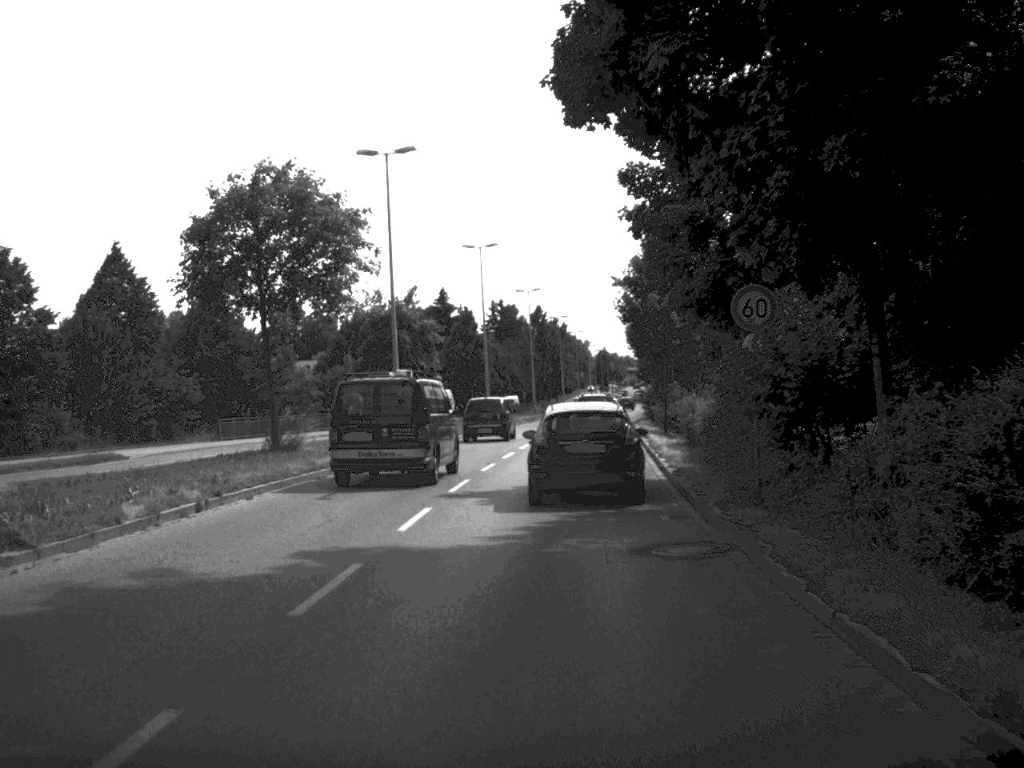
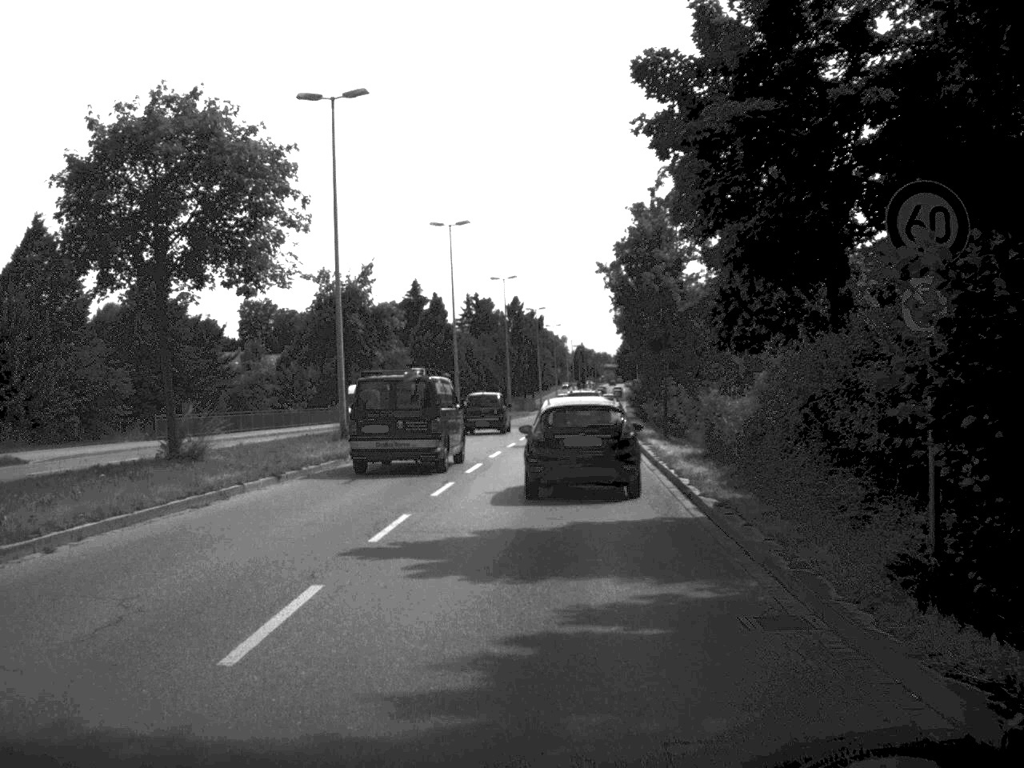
(+0.1, +7.8) m; +1°
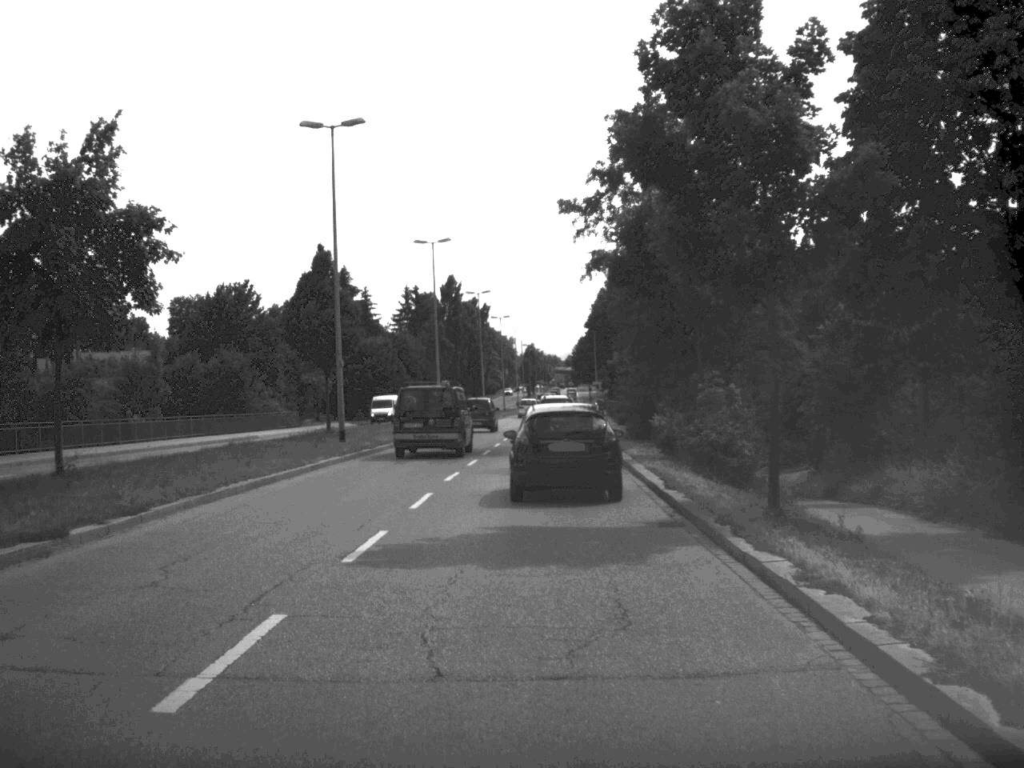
(+0.6, +24.6) m; +2°
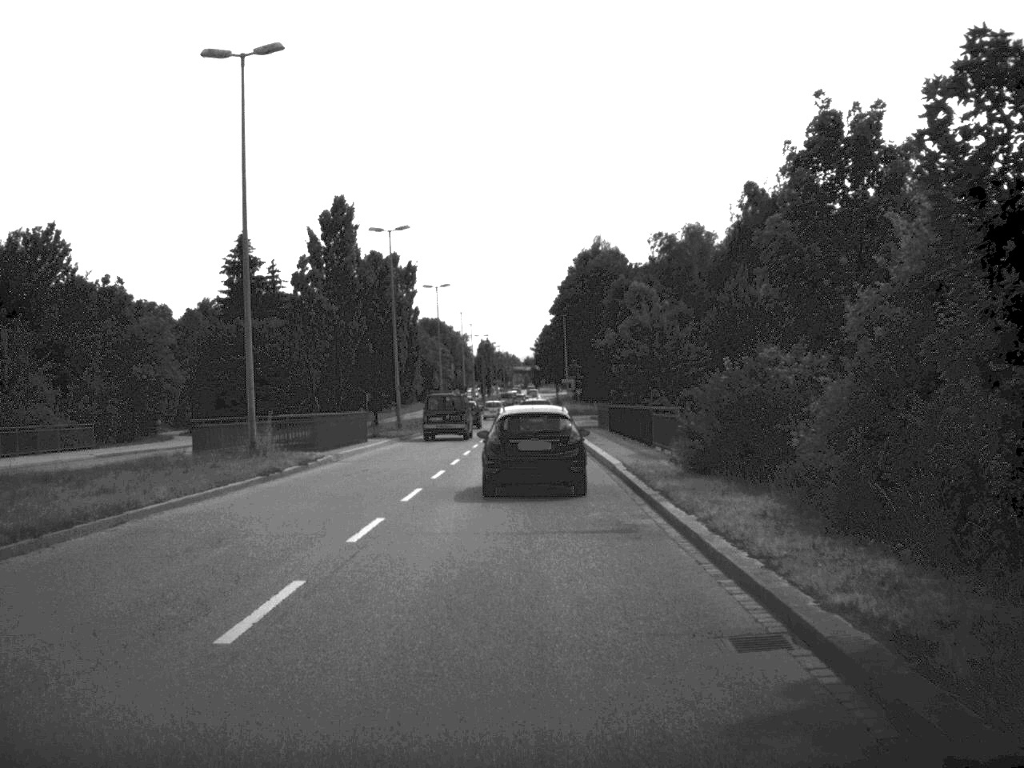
(+0.8, +39.4) m; +2°
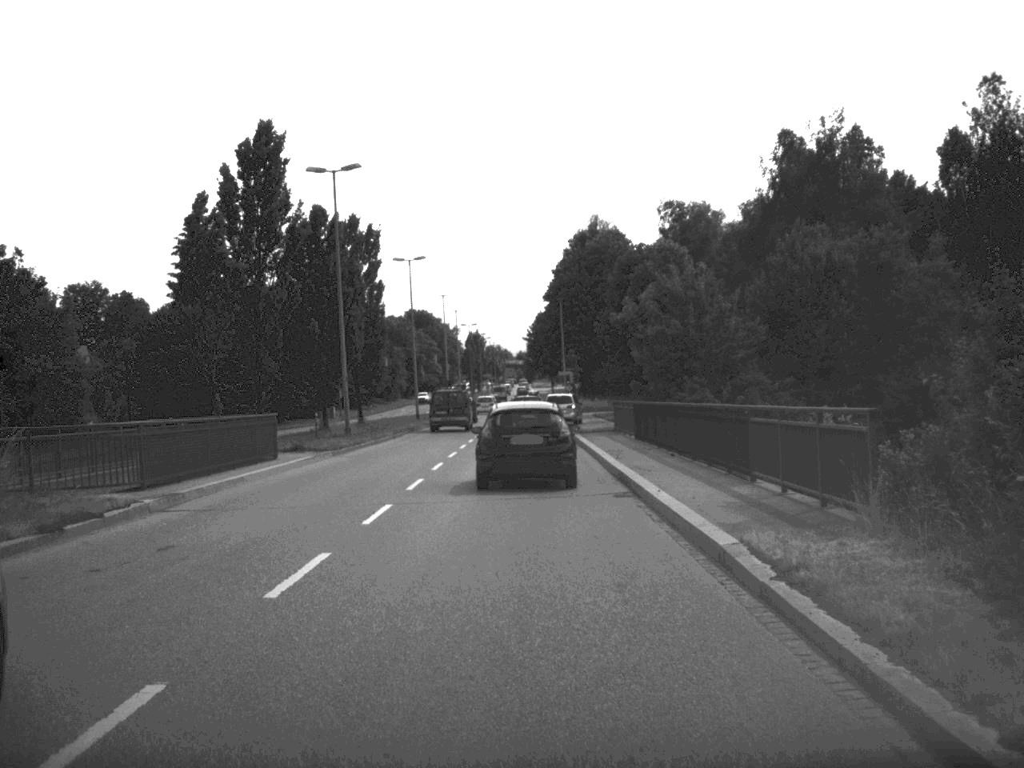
(0.0, +15.9) m; 0°
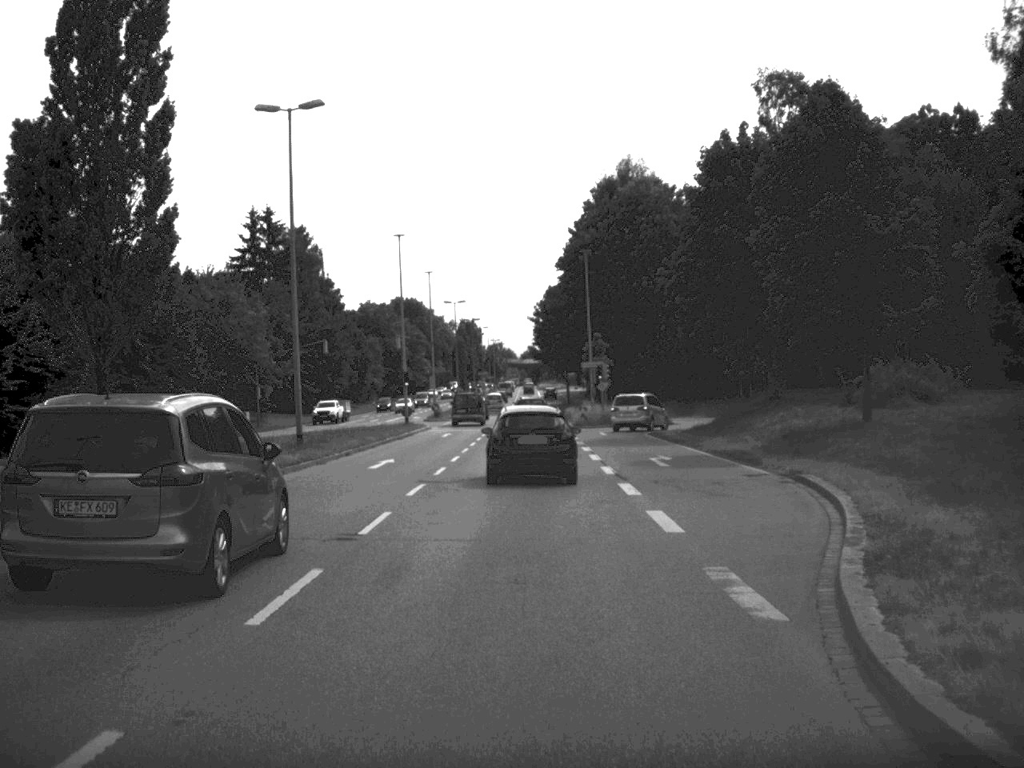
(-0.1, +42.3) m; 0°
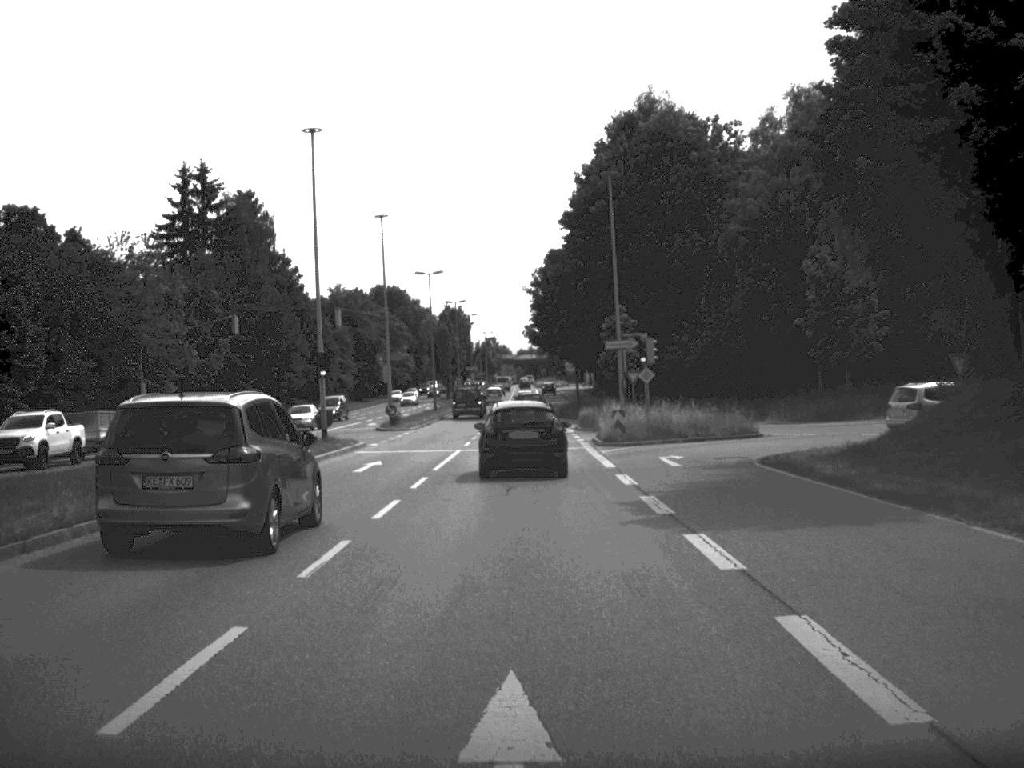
(0.0, +26.9) m; 0°
